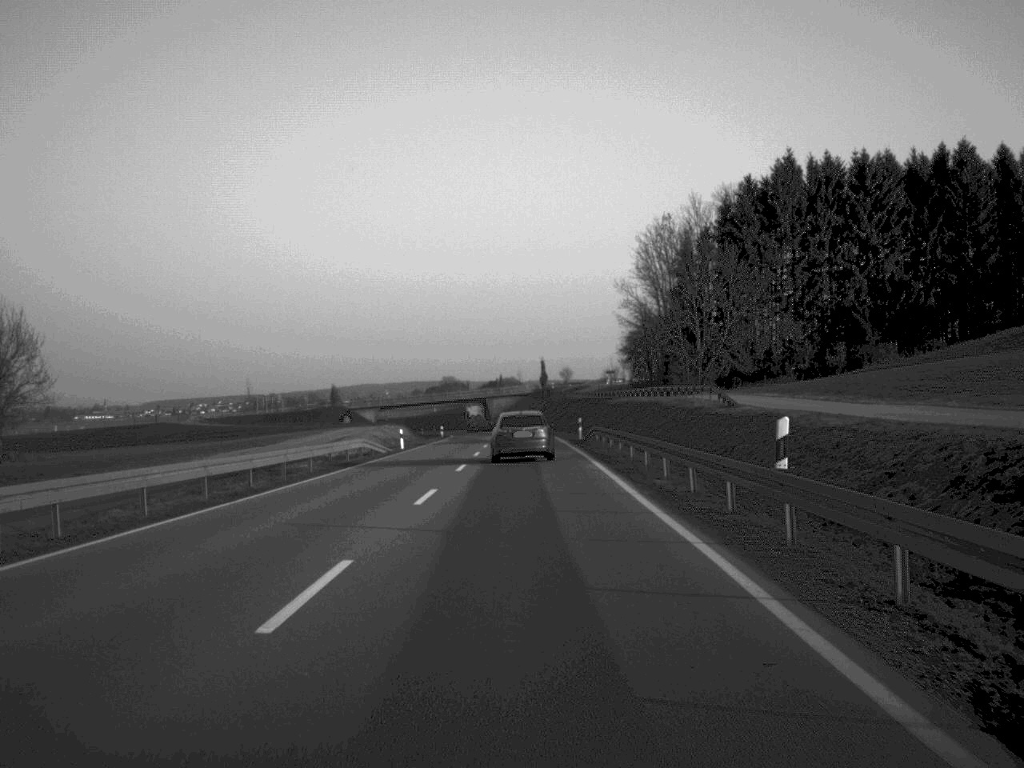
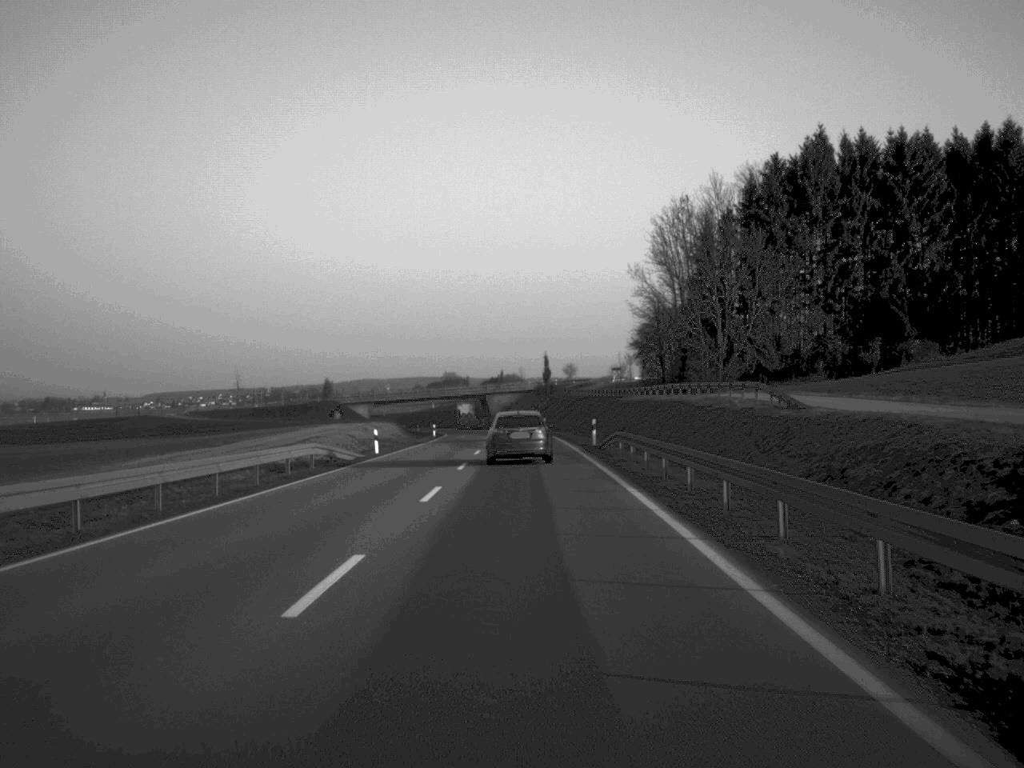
(0.0, +11.4) m; 0°
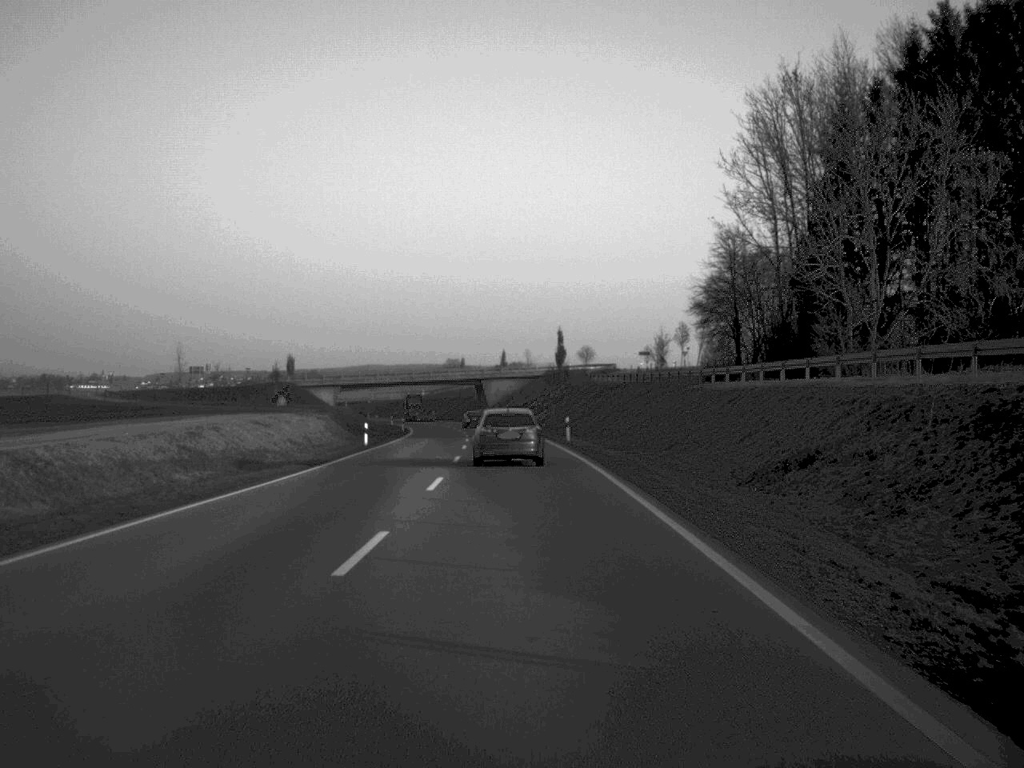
(0.0, +45.5) m; 0°
